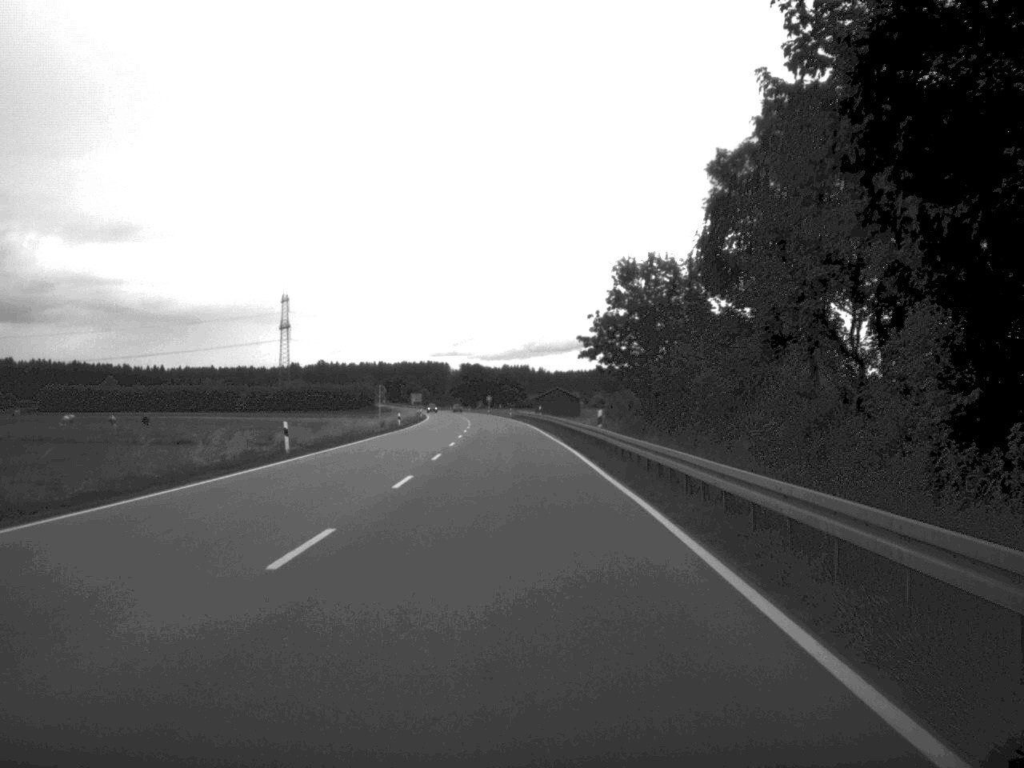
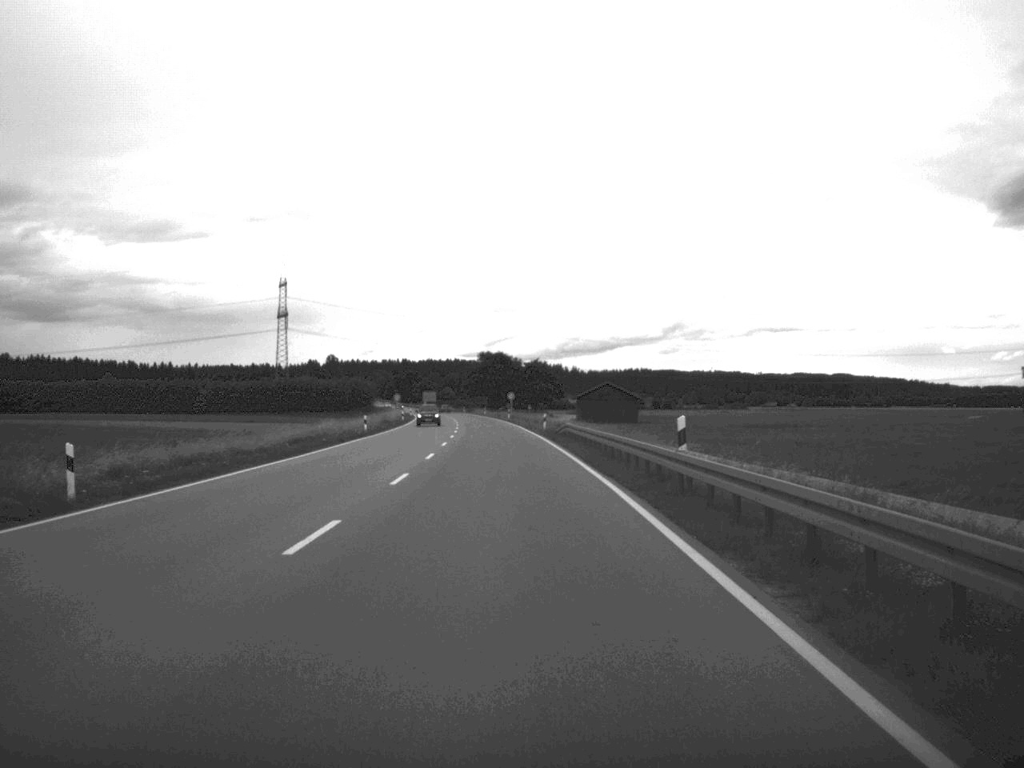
(-1.0, +69.9) m; -2°
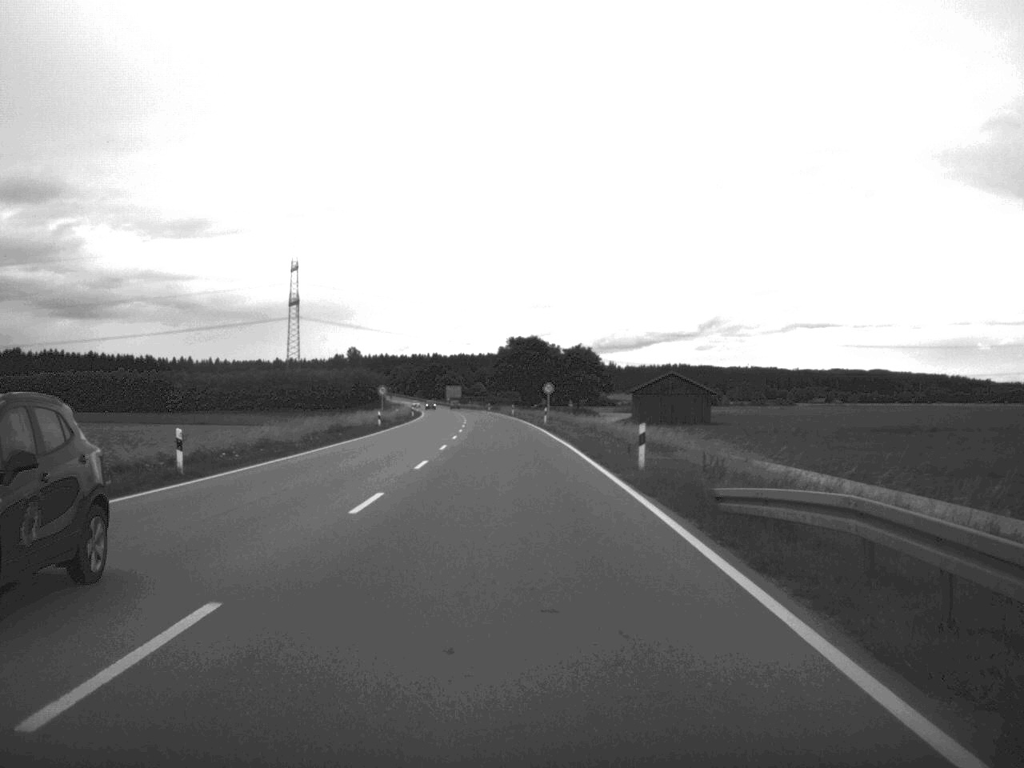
(-0.7, +42.9) m; -2°
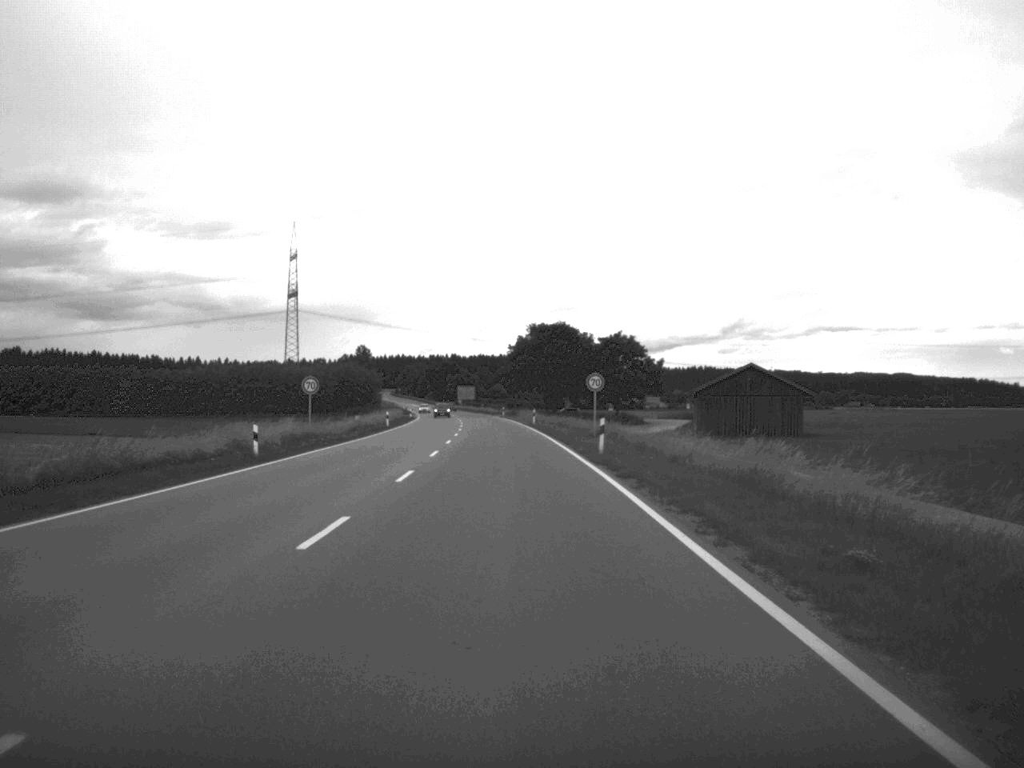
(-0.4, +39.5) m; -1°
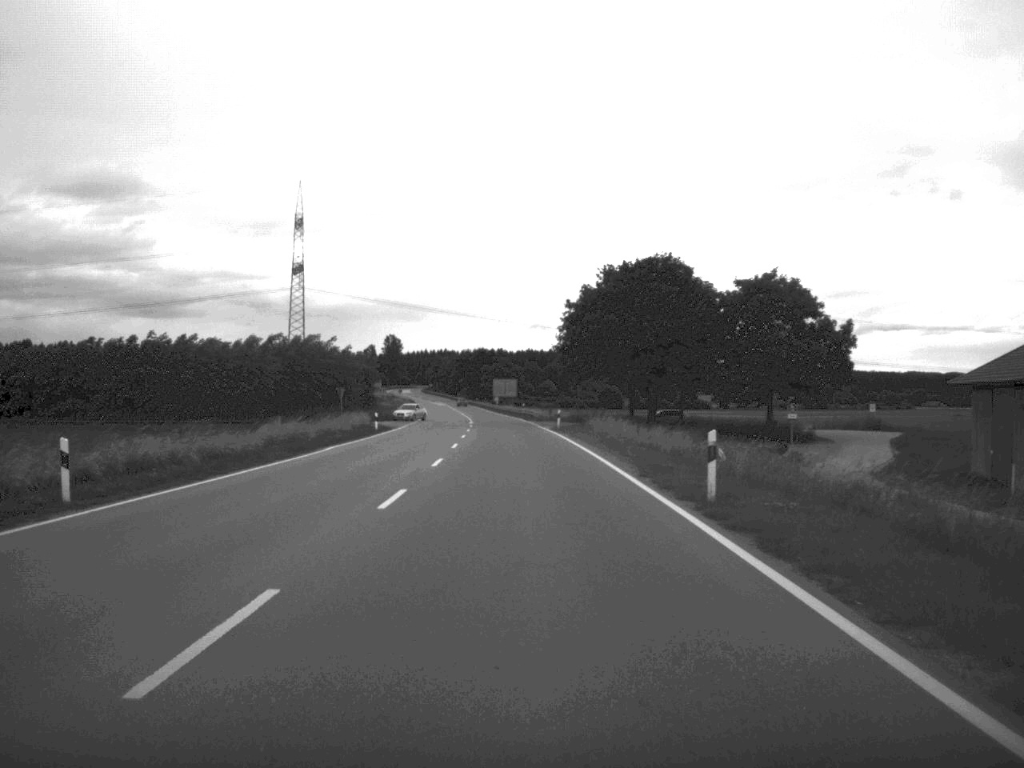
(-1.5, +66.3) m; -2°
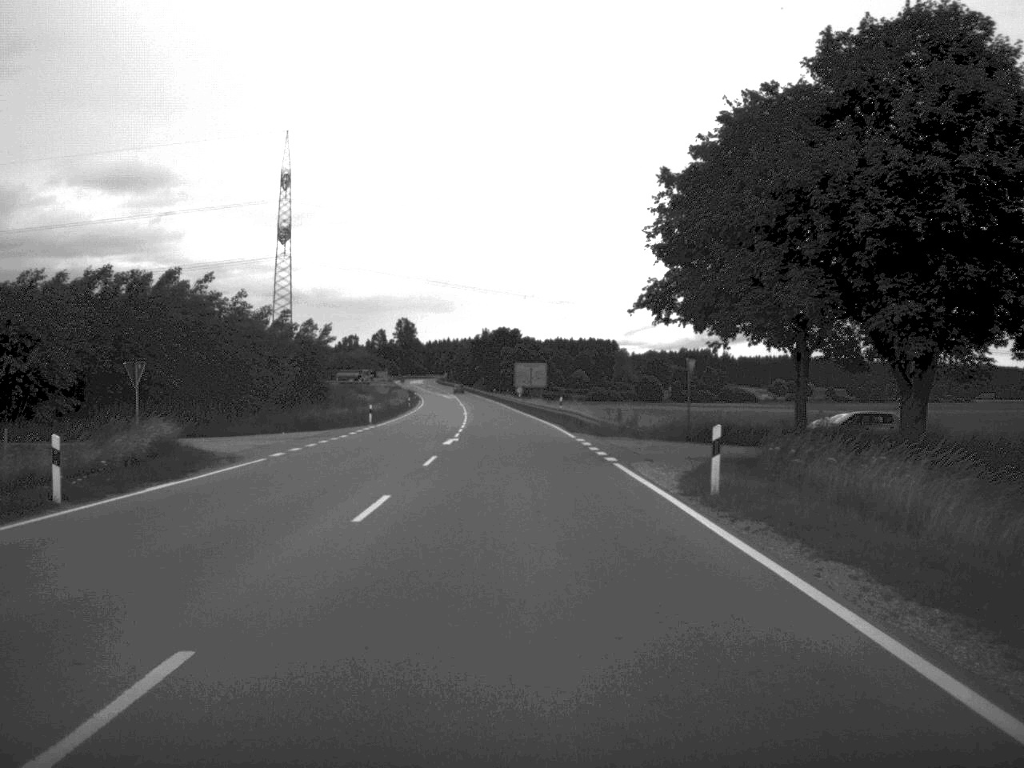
(-0.6, +50.2) m; -1°
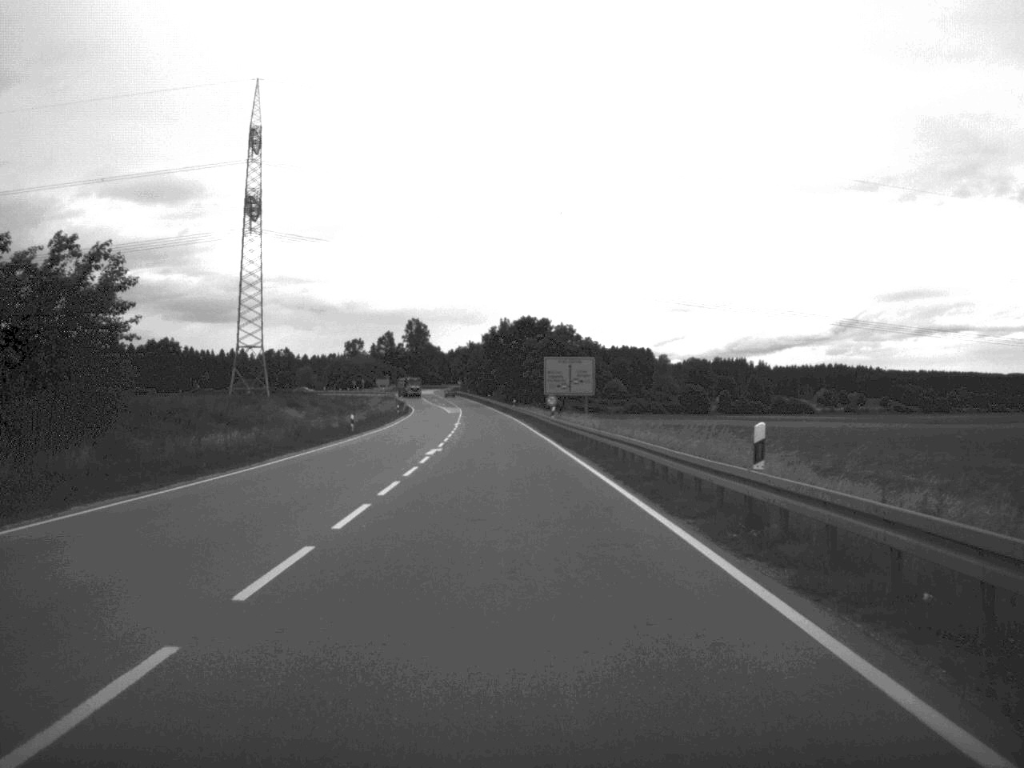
(-0.6, +52.8) m; -1°
